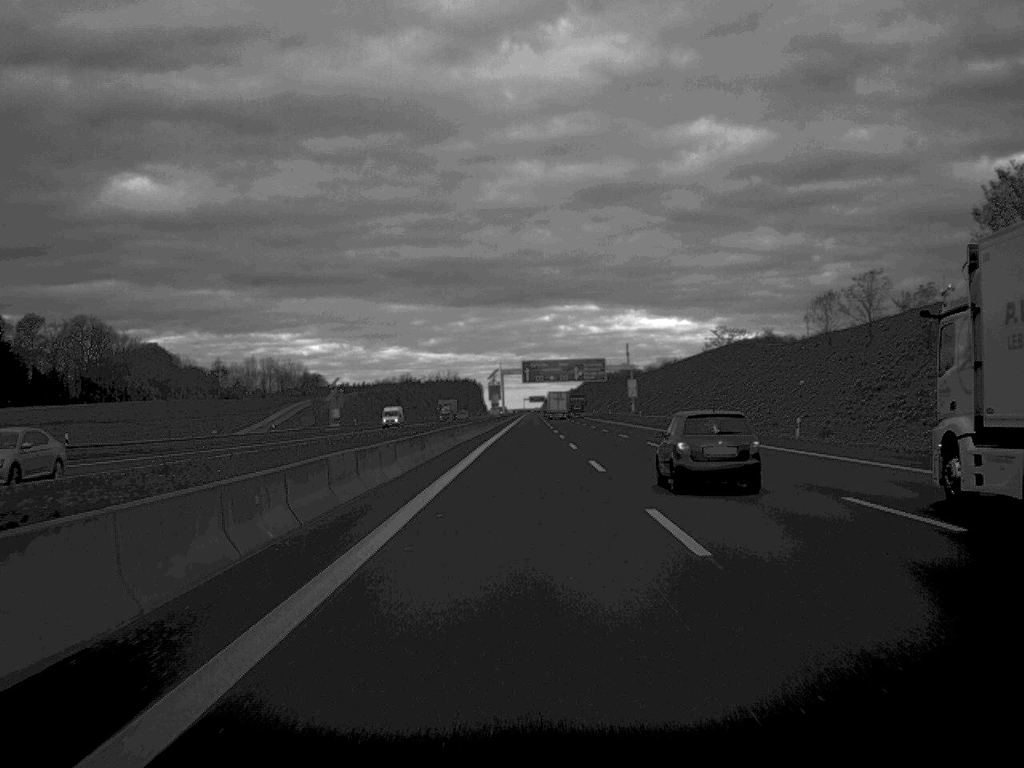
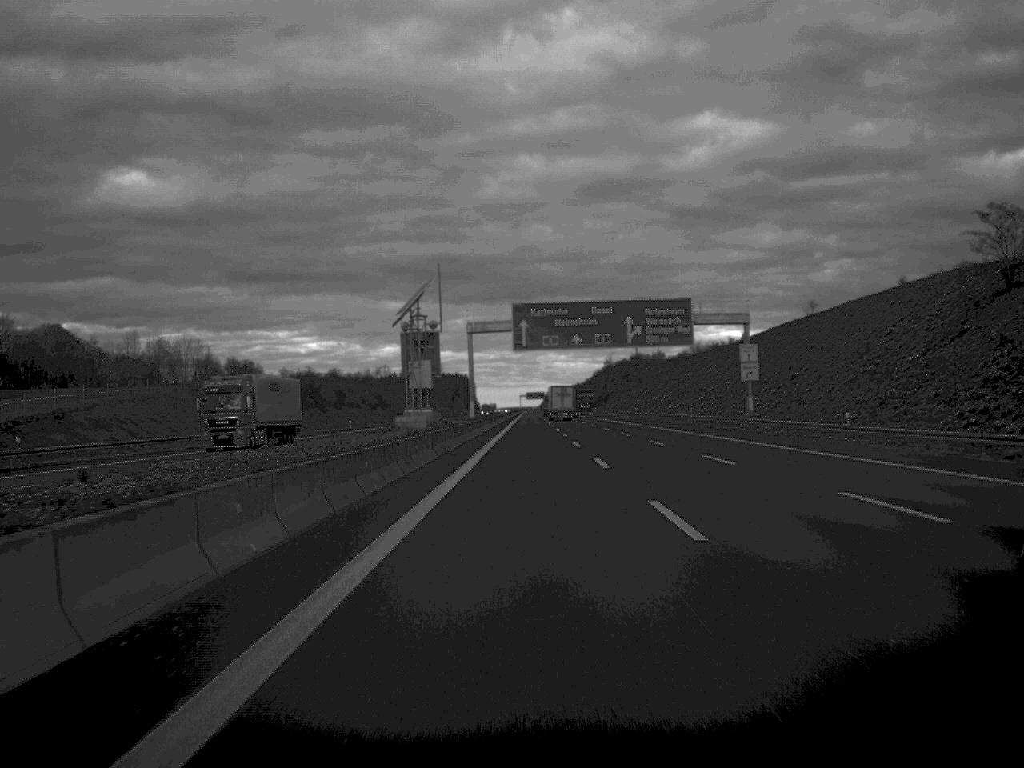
(0.0, +107.0) m; 0°
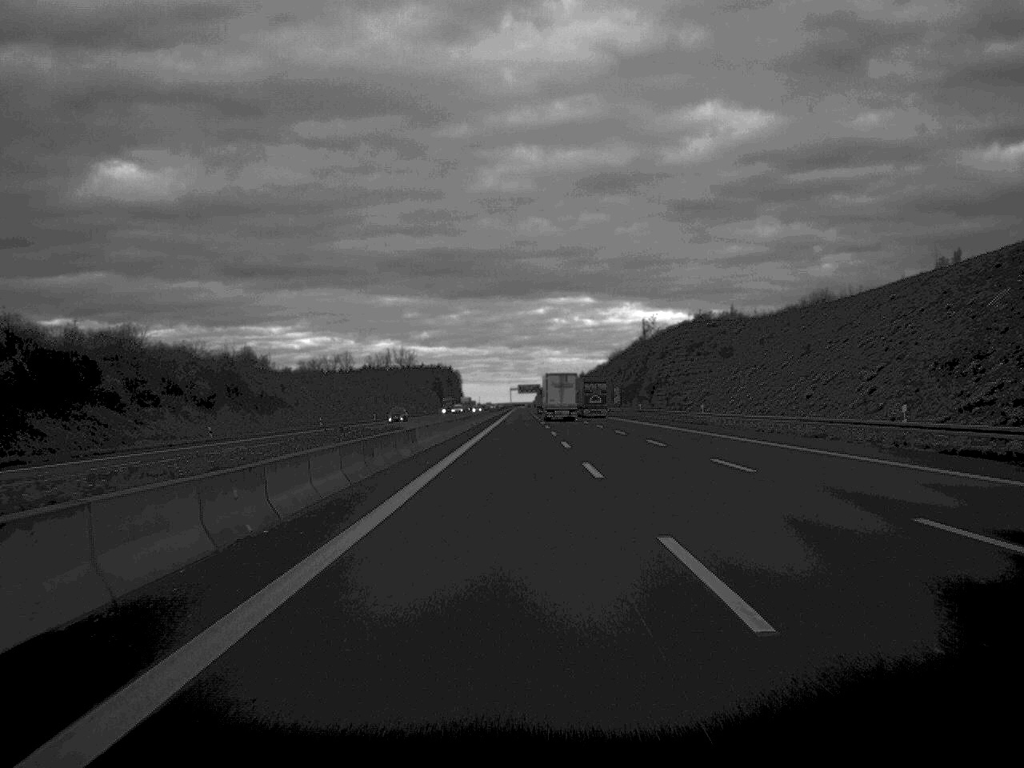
(+0.5, +113.5) m; 0°
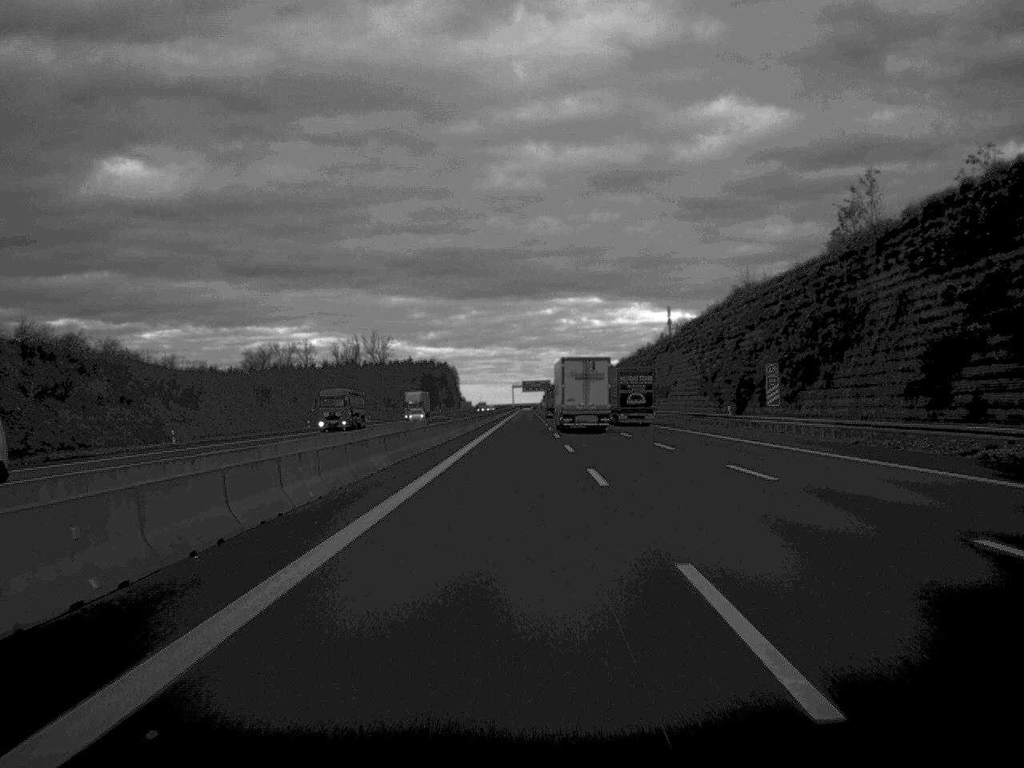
(-0.3, +110.4) m; 0°
